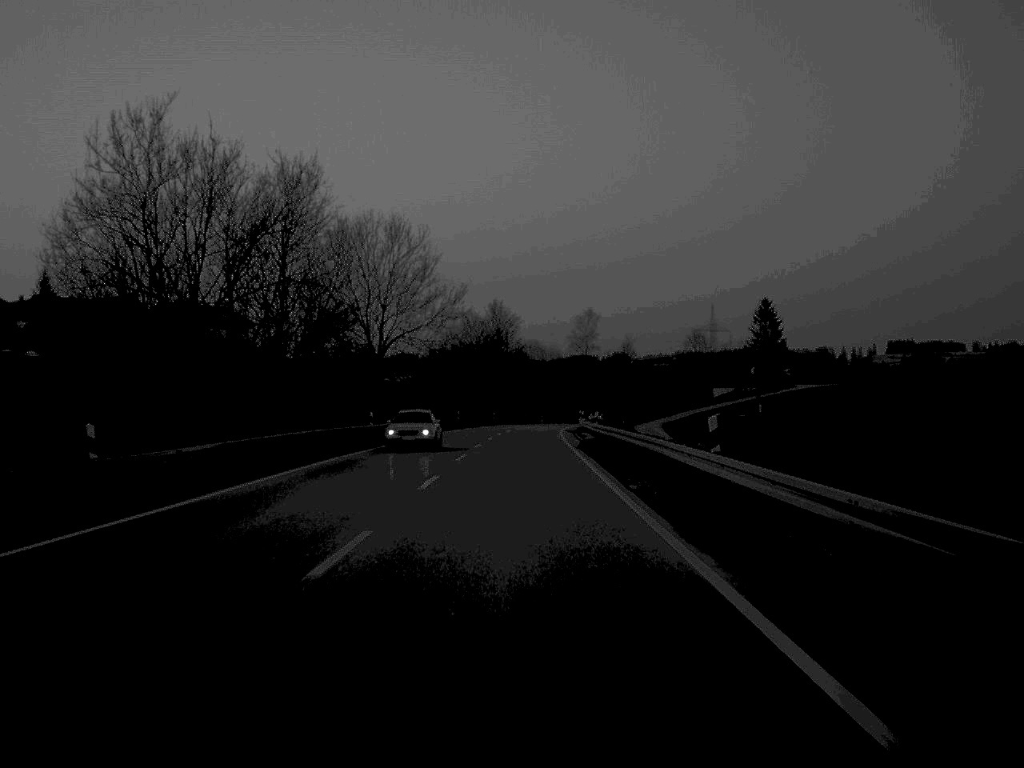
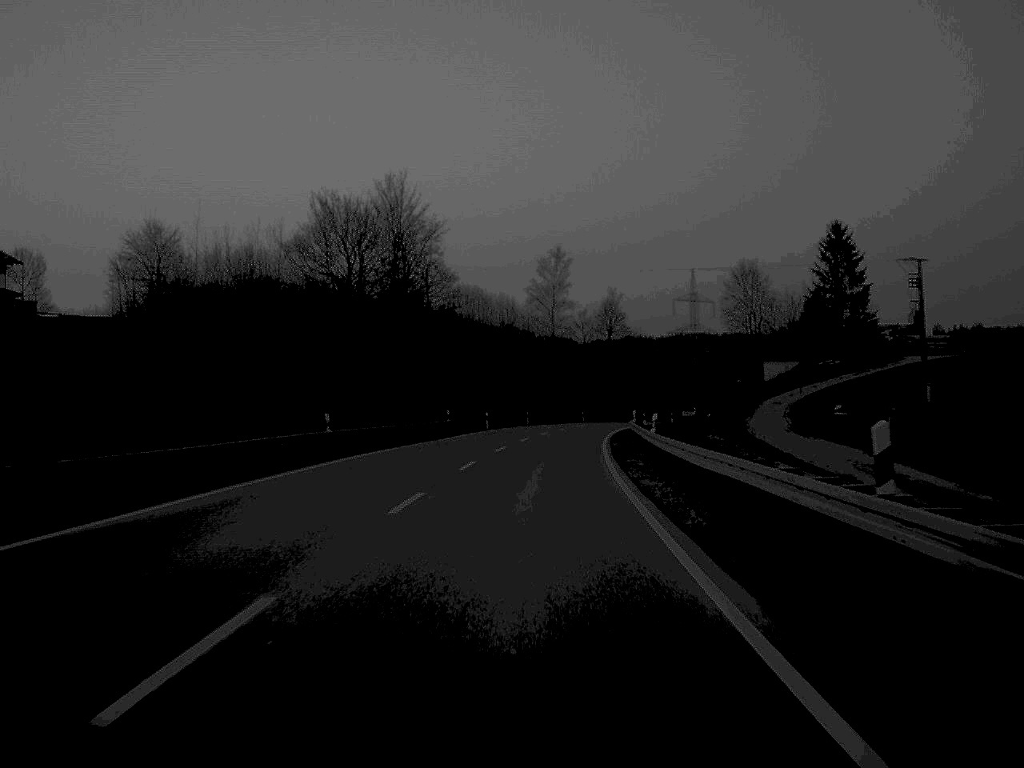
(+1.2, +89.2) m; +3°
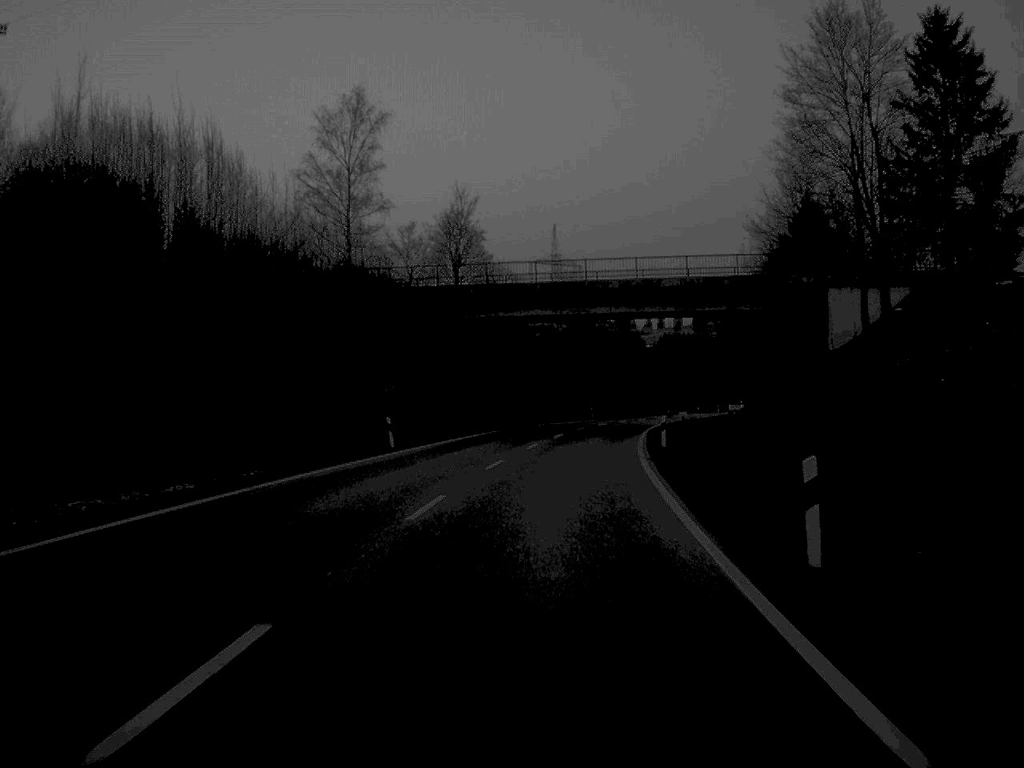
(+4.9, +84.2) m; +7°
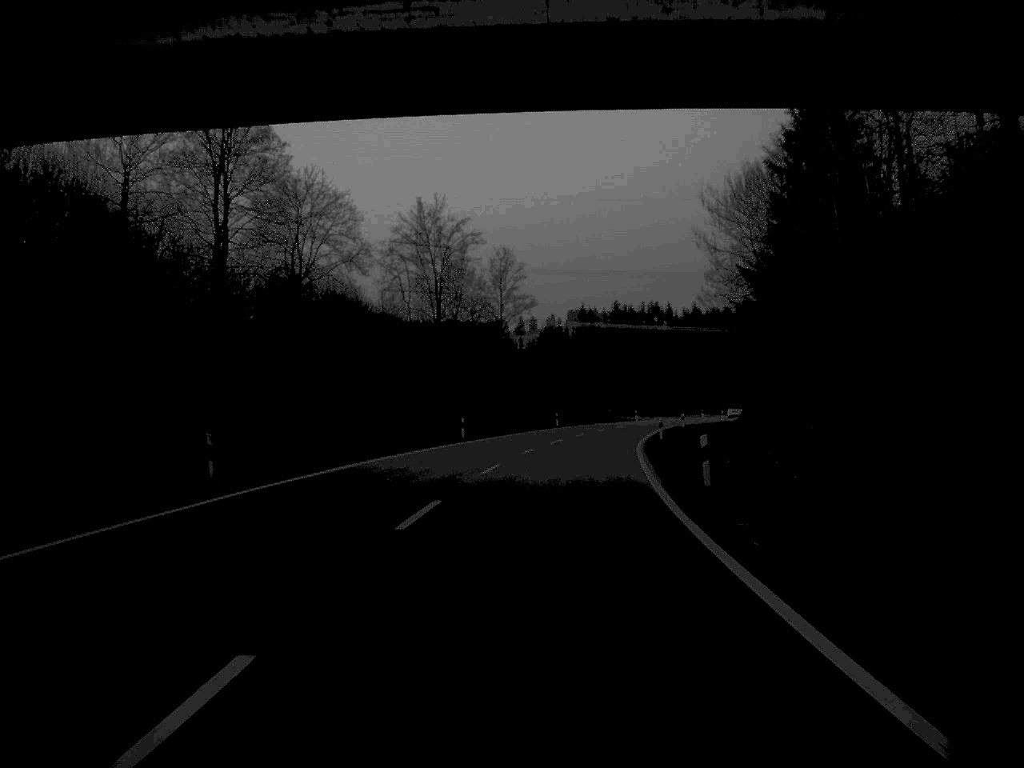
(+2.5, +48.3) m; +6°
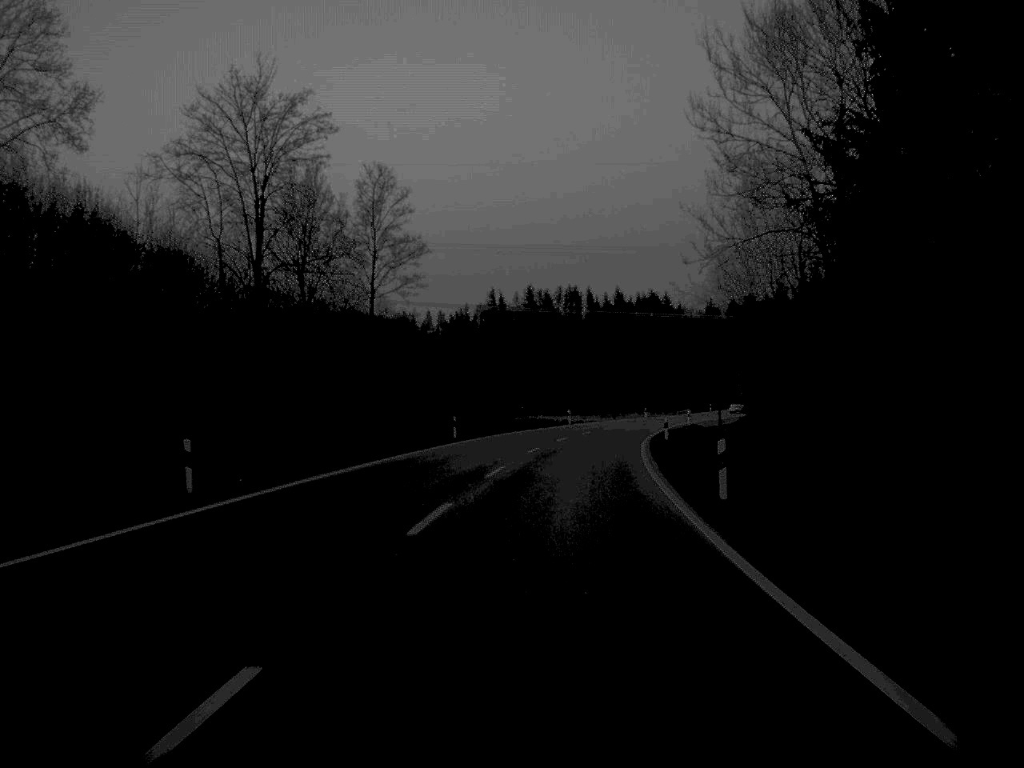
(+1.3, +35.8) m; +4°
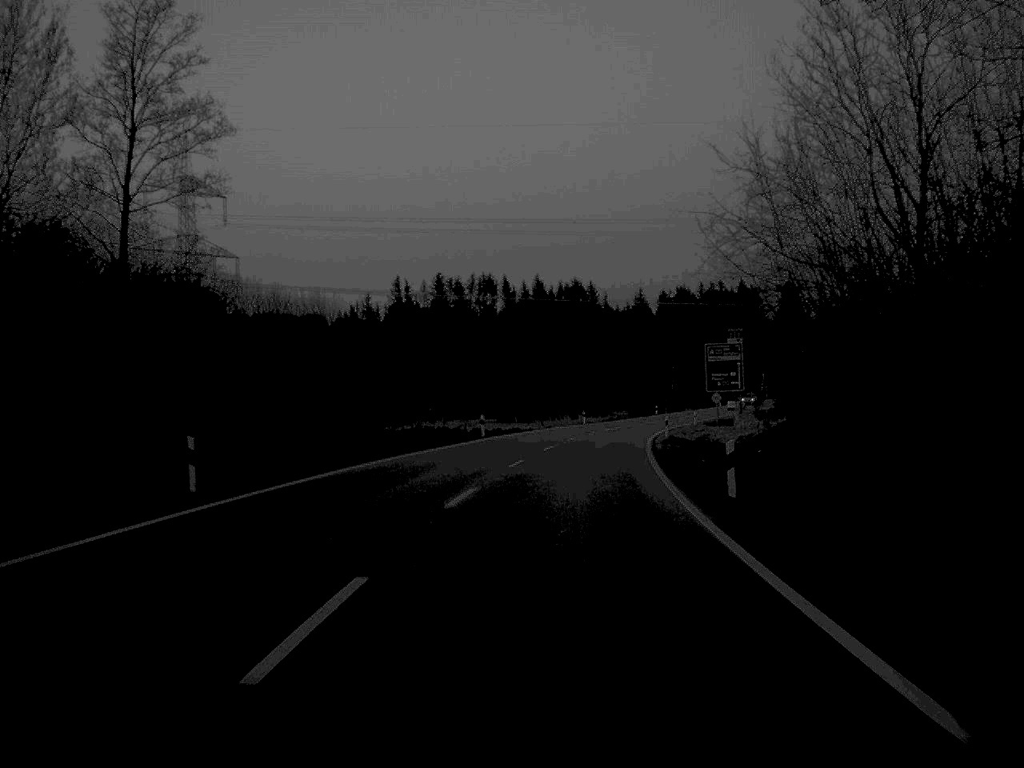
(+1.1, +32.2) m; +4°
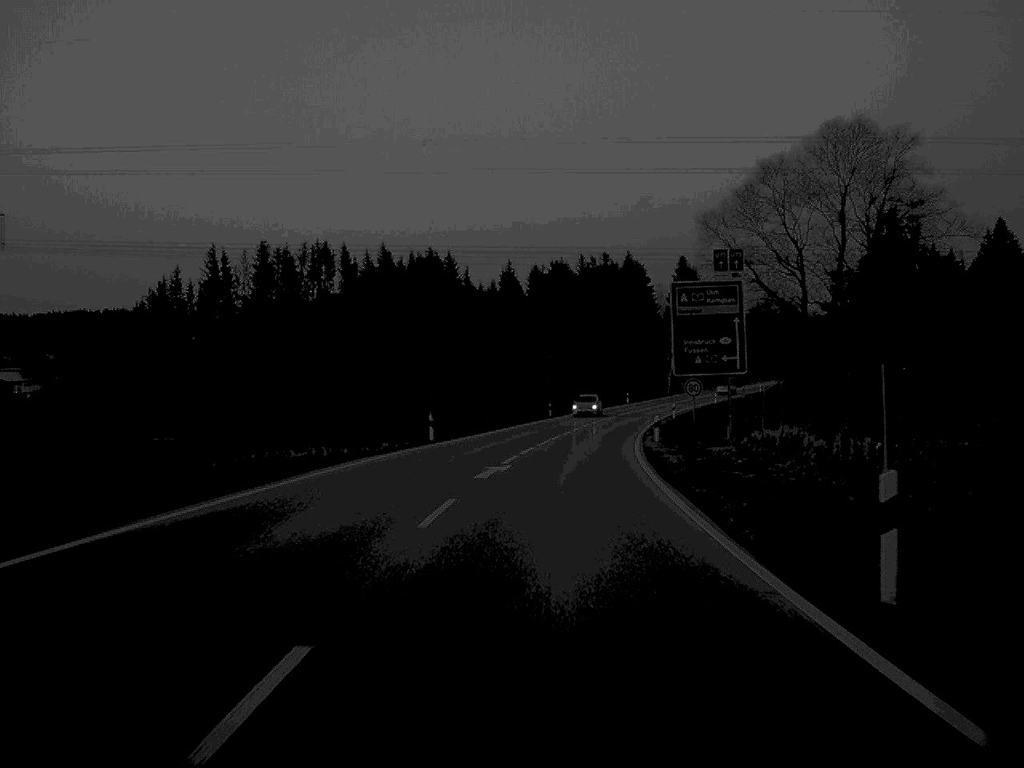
(+2.8, +50.5) m; +6°
